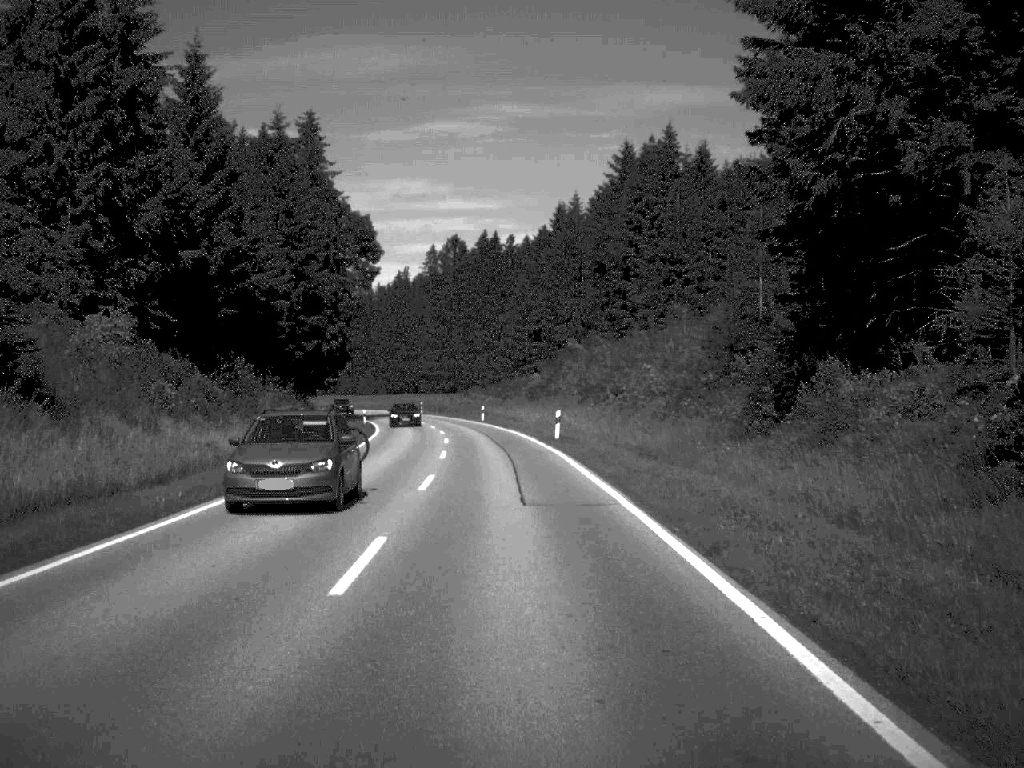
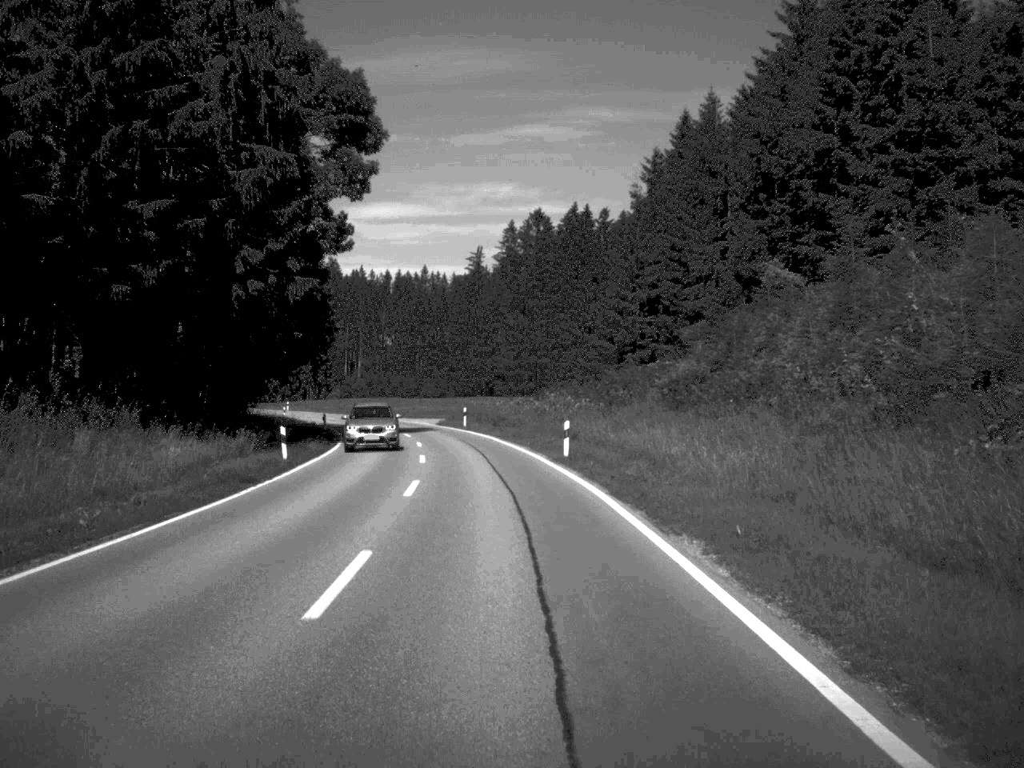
(-1.5, +47.8) m; -4°
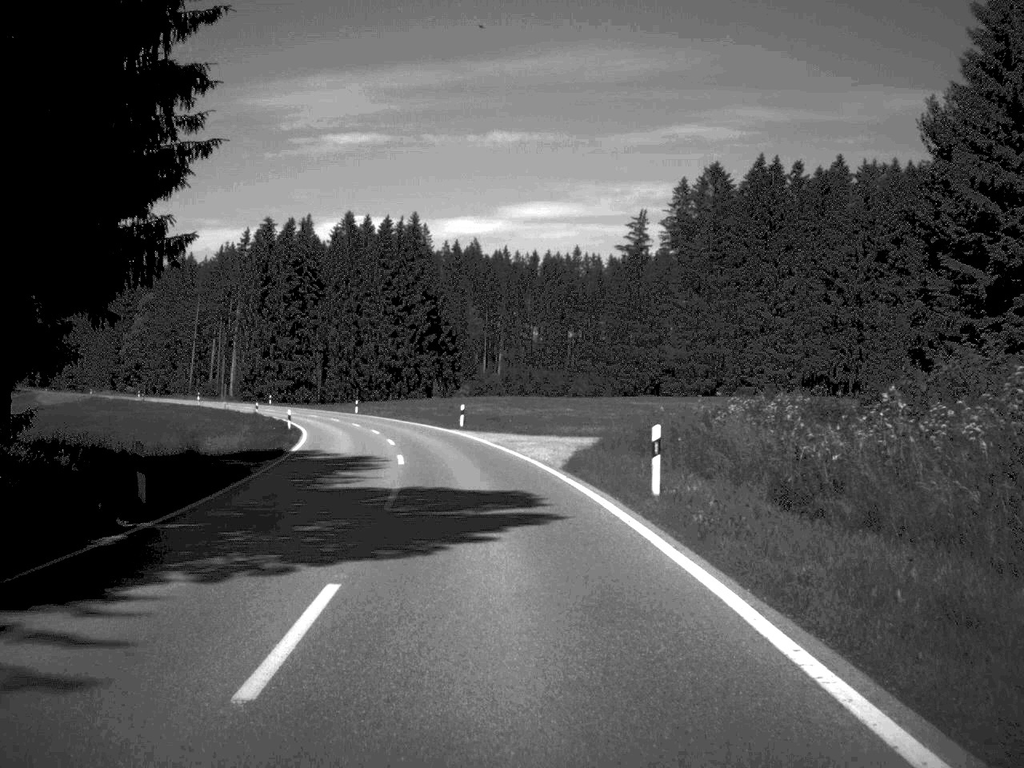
(-2.9, +50.3) m; -7°
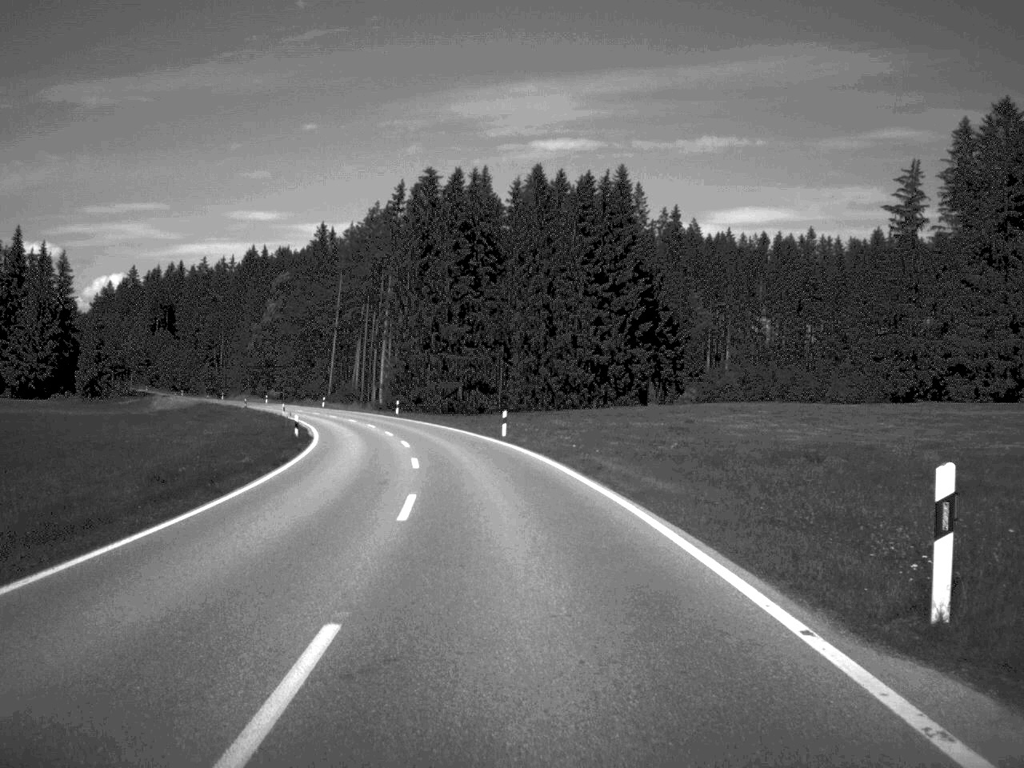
(-4.1, +48.3) m; -10°
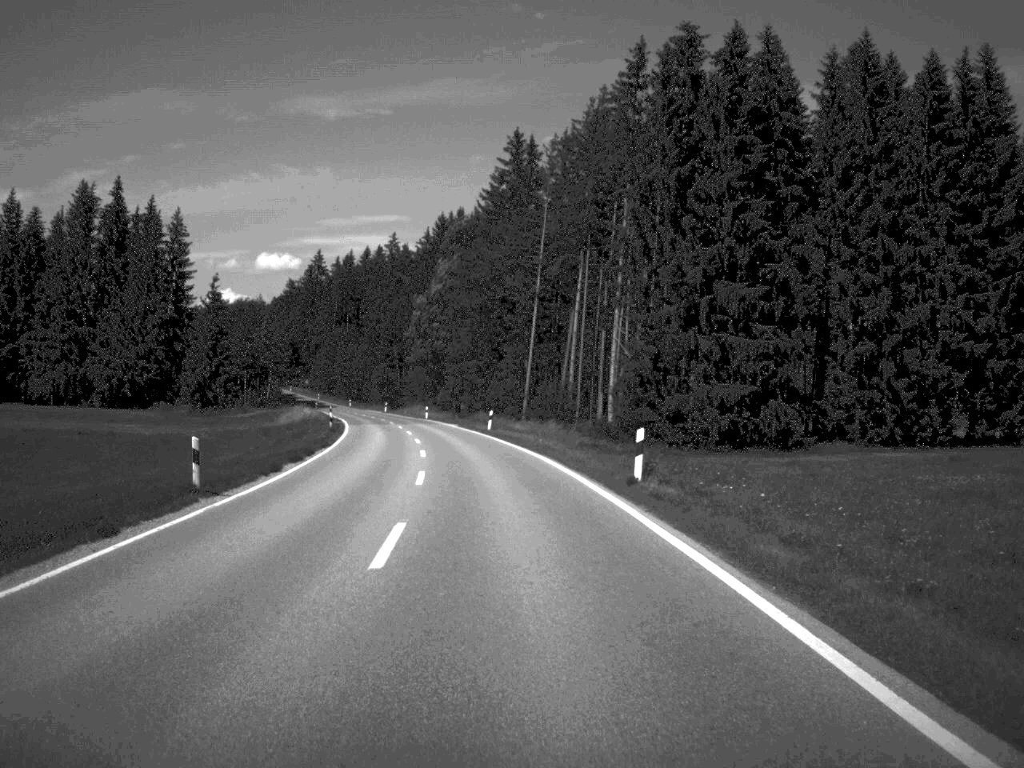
(-6.3, +62.7) m; -11°
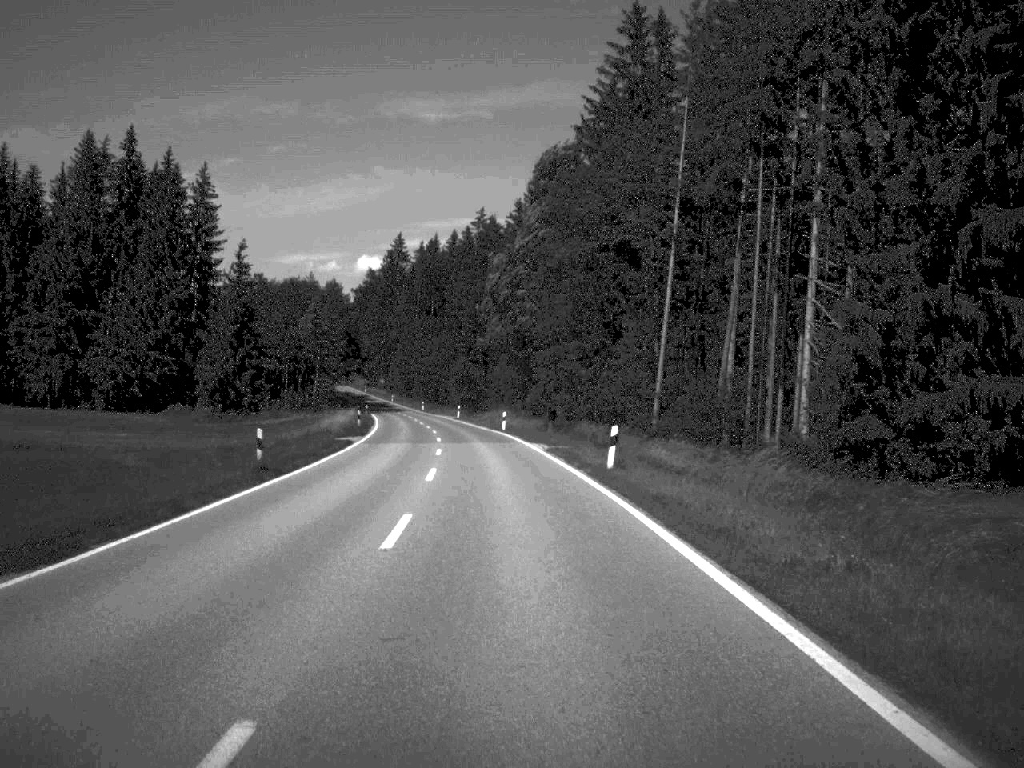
(-1.4, +33.9) m; -5°
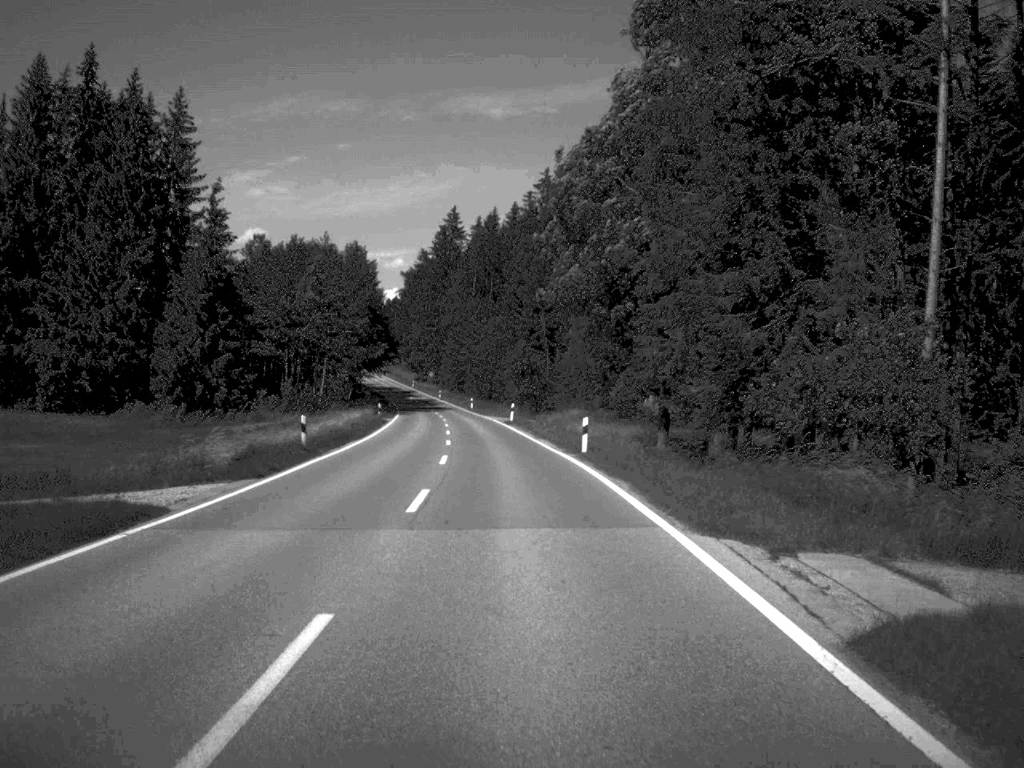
(-0.9, +32.5) m; -3°
